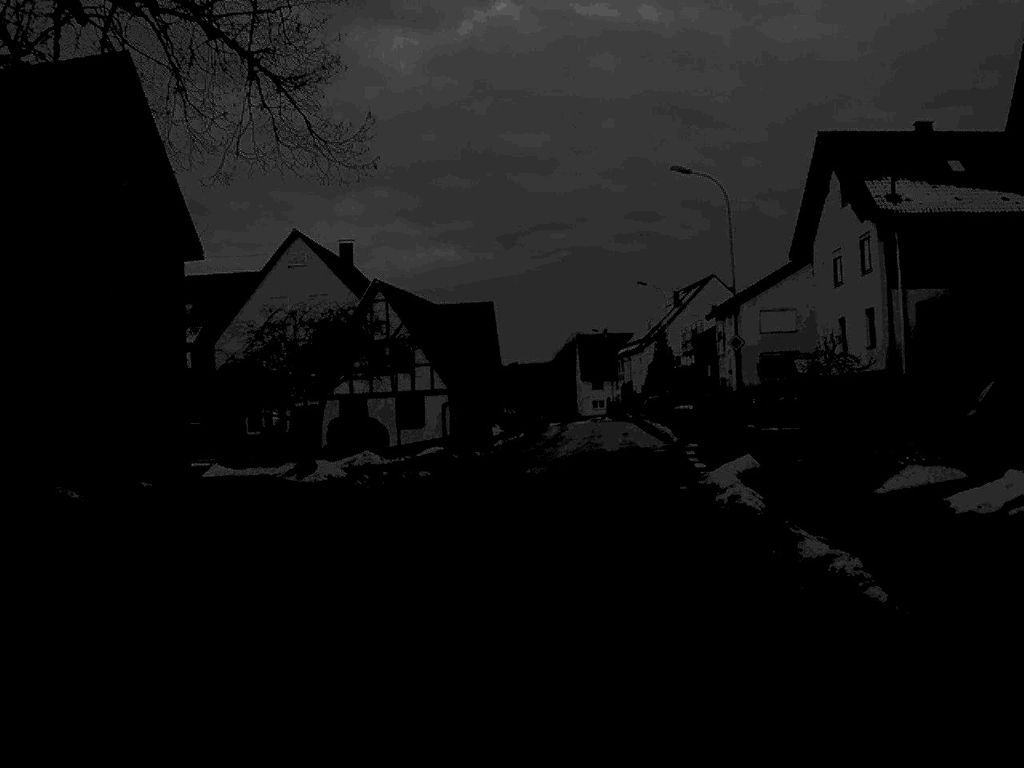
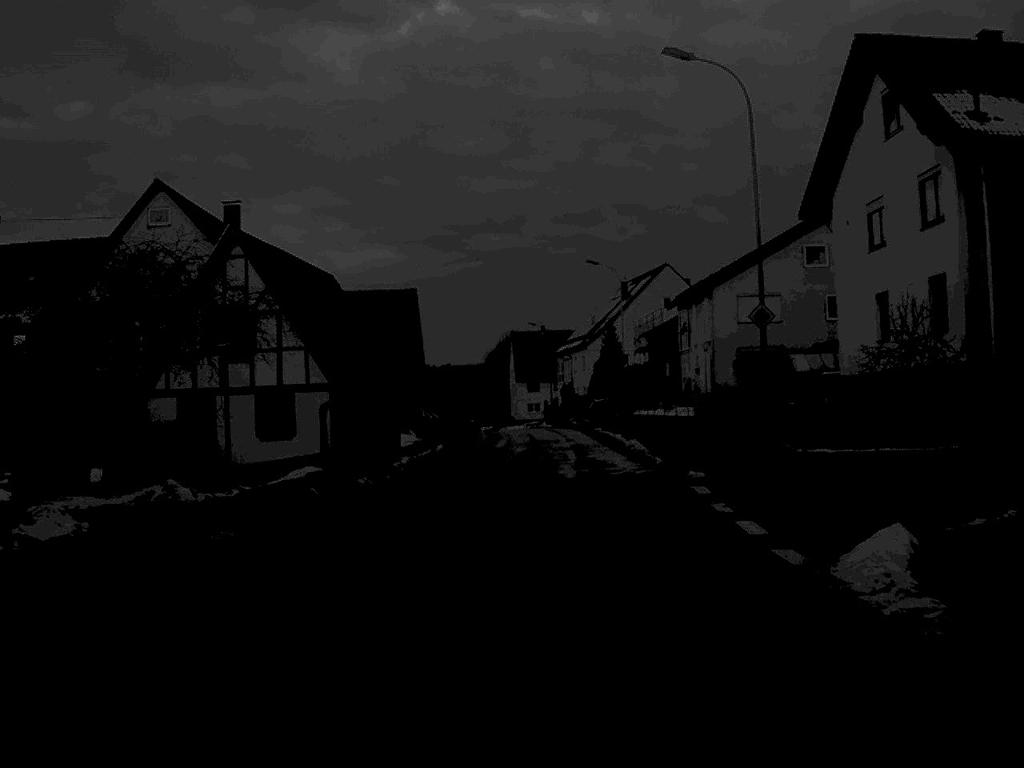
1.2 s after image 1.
(+0.4, +14.2) m; +3°
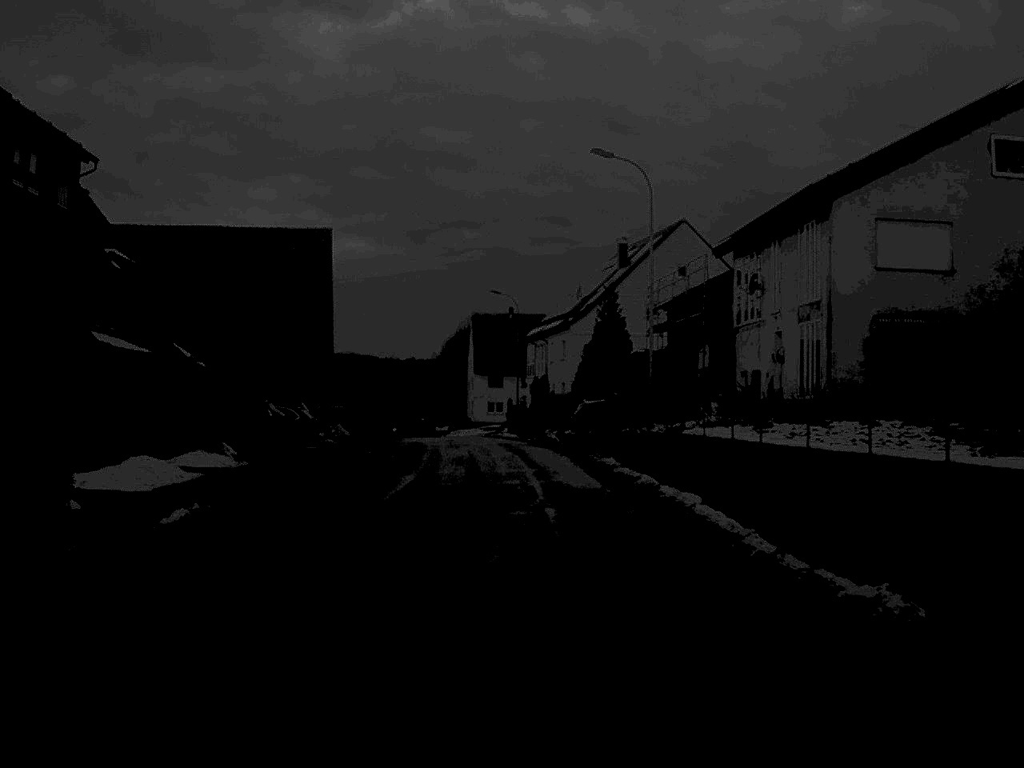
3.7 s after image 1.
(+0.6, +30.1) m; +1°
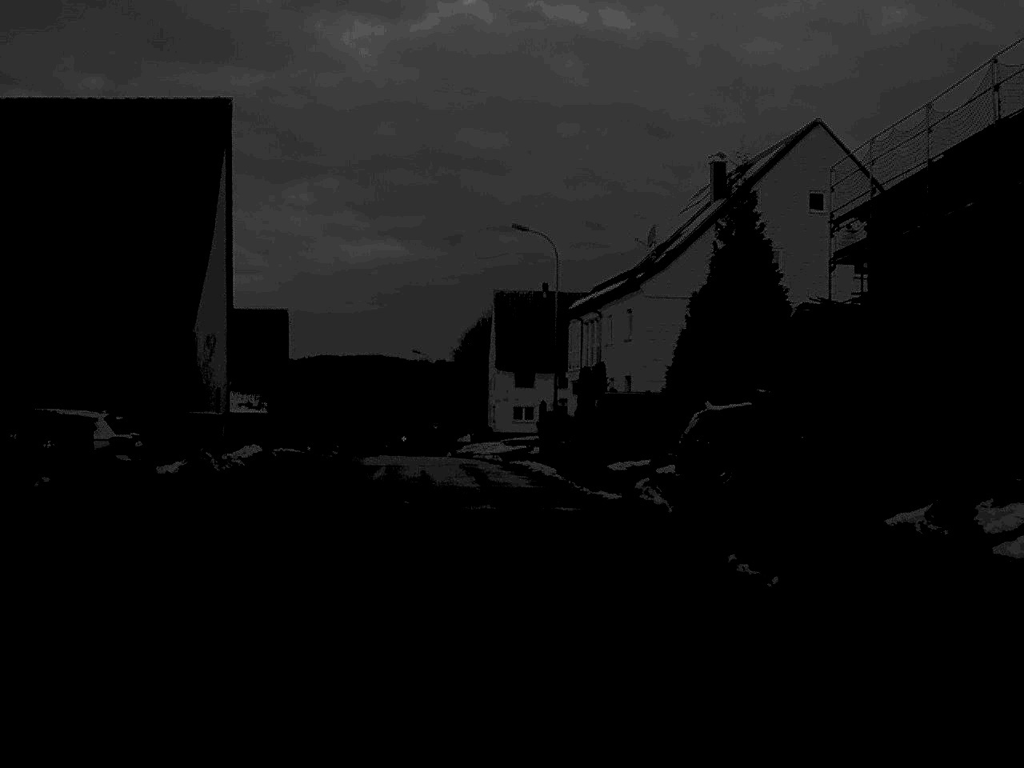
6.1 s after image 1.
(-0.3, +30.3) m; -1°
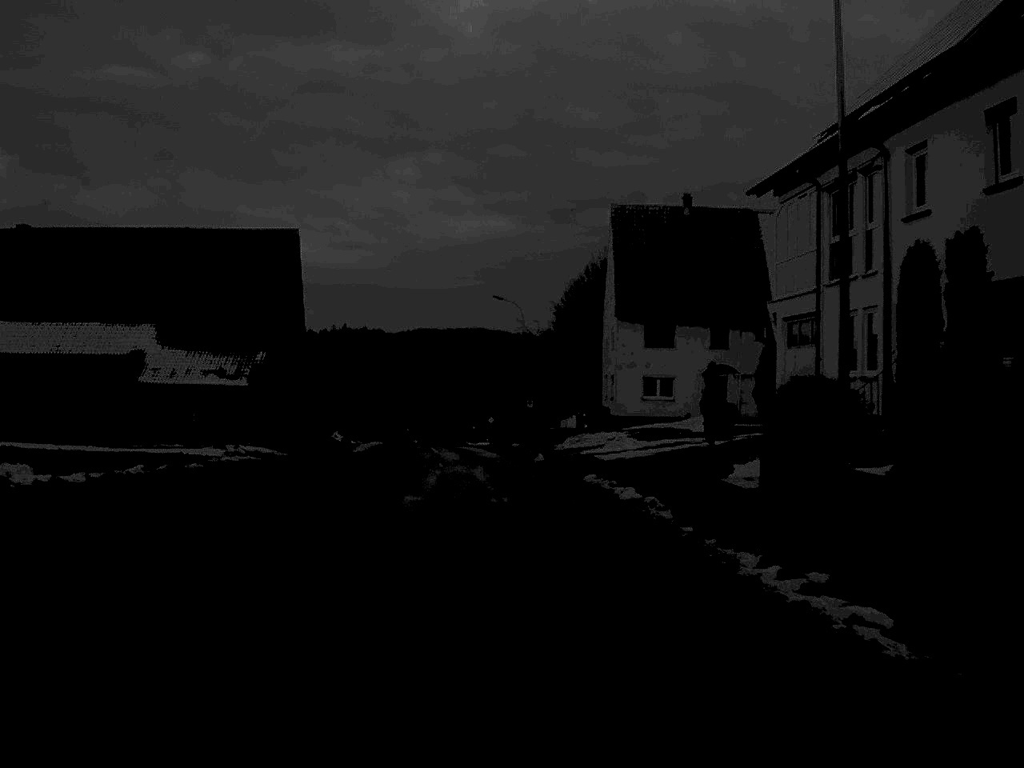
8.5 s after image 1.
(-1.3, +32.7) m; -5°
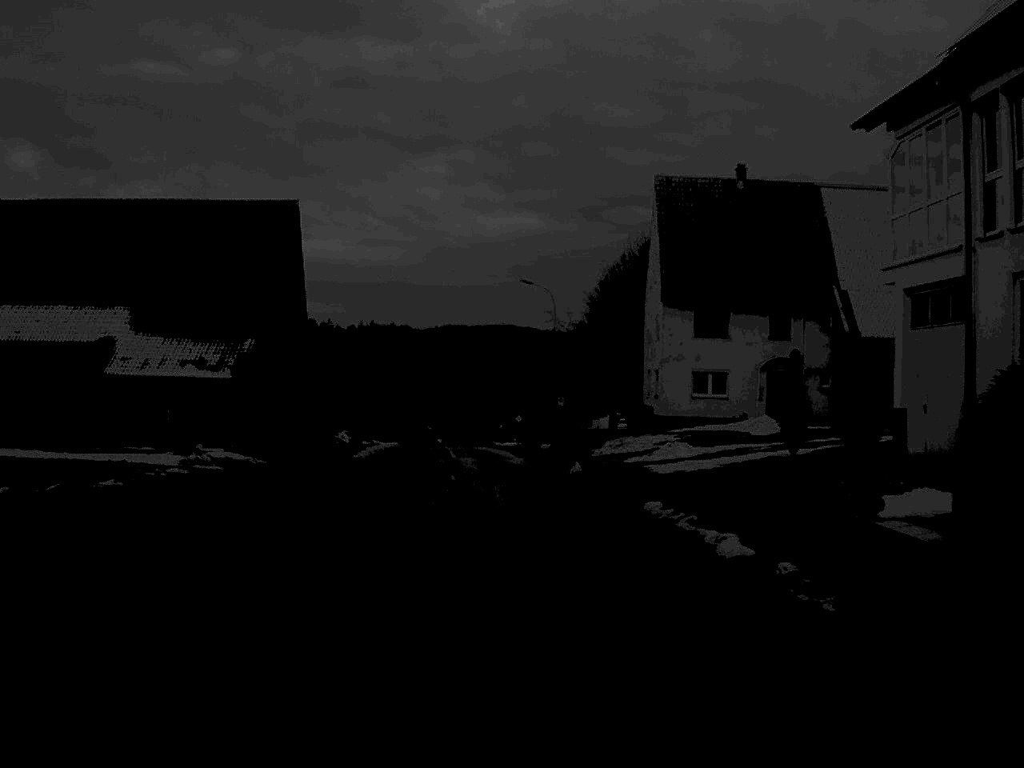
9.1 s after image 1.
(-0.1, +8.0) m; -1°
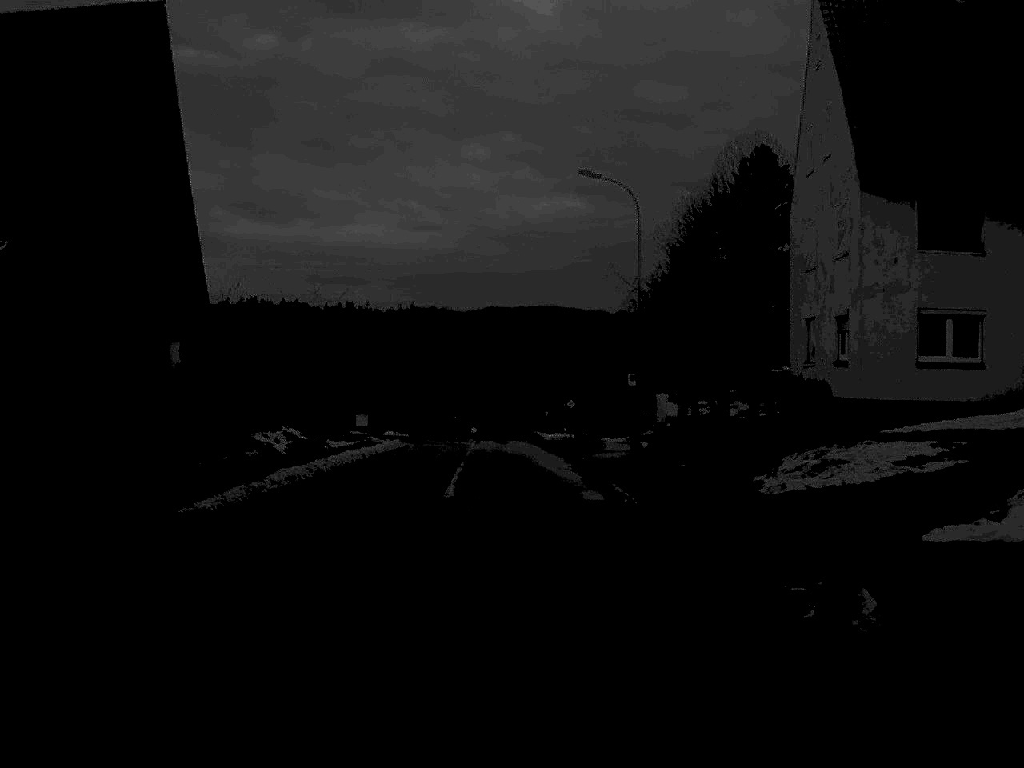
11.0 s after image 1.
(-0.5, +26.4) m; -2°
